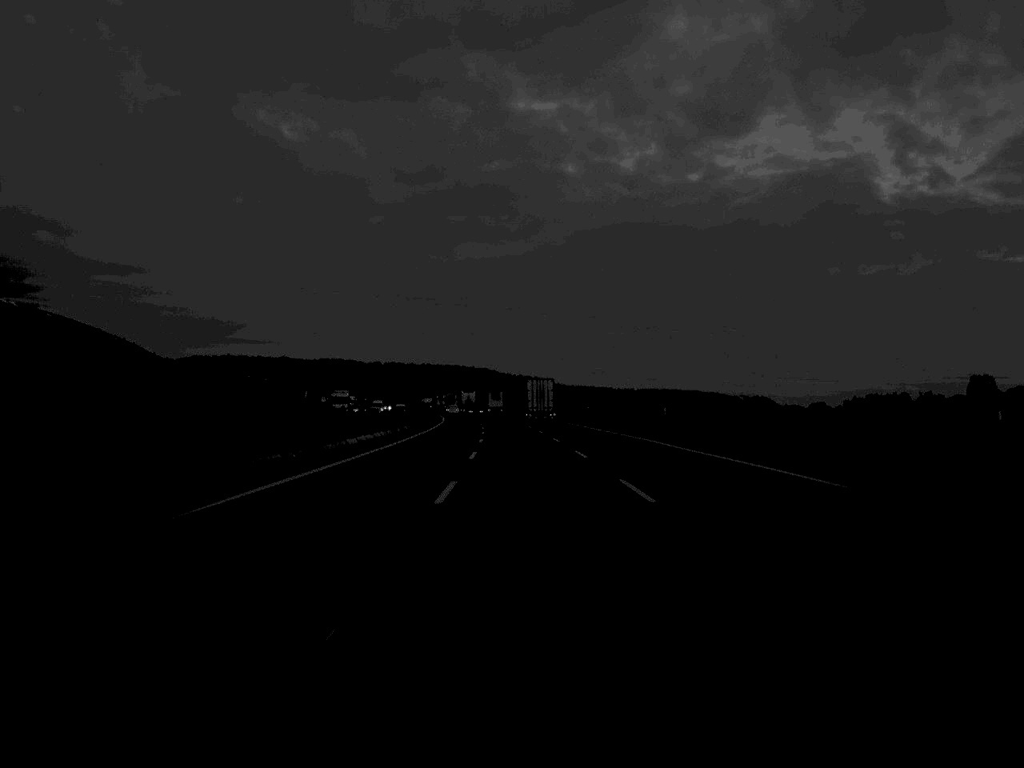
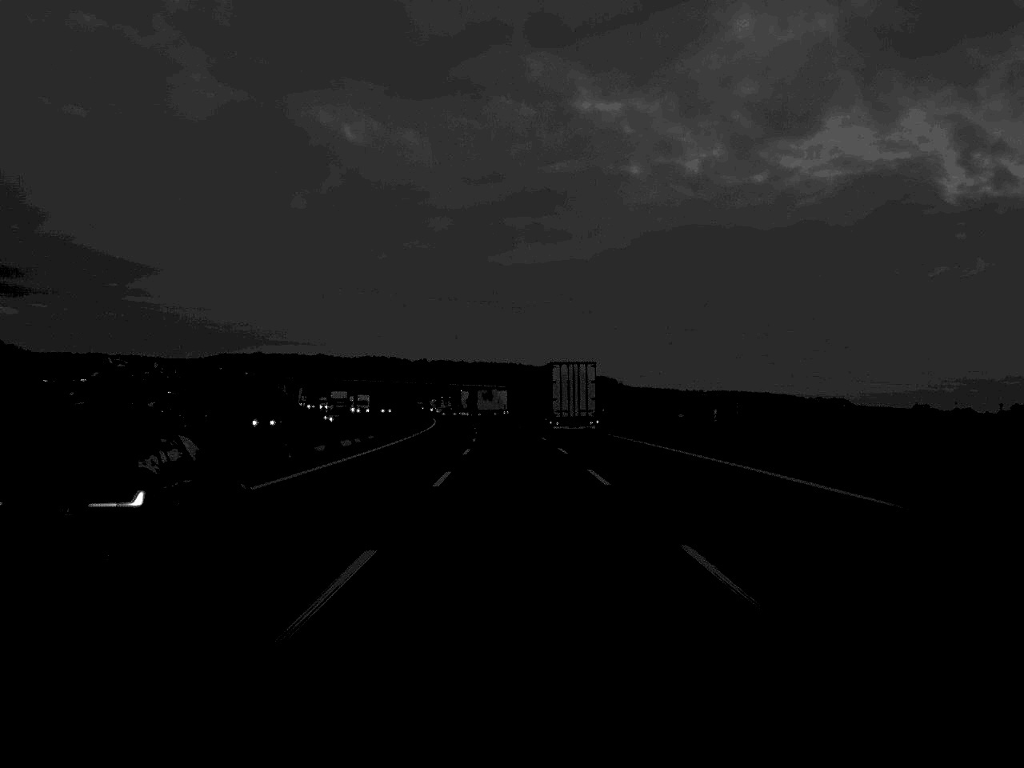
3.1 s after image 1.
(-2.5, +118.6) m; -3°
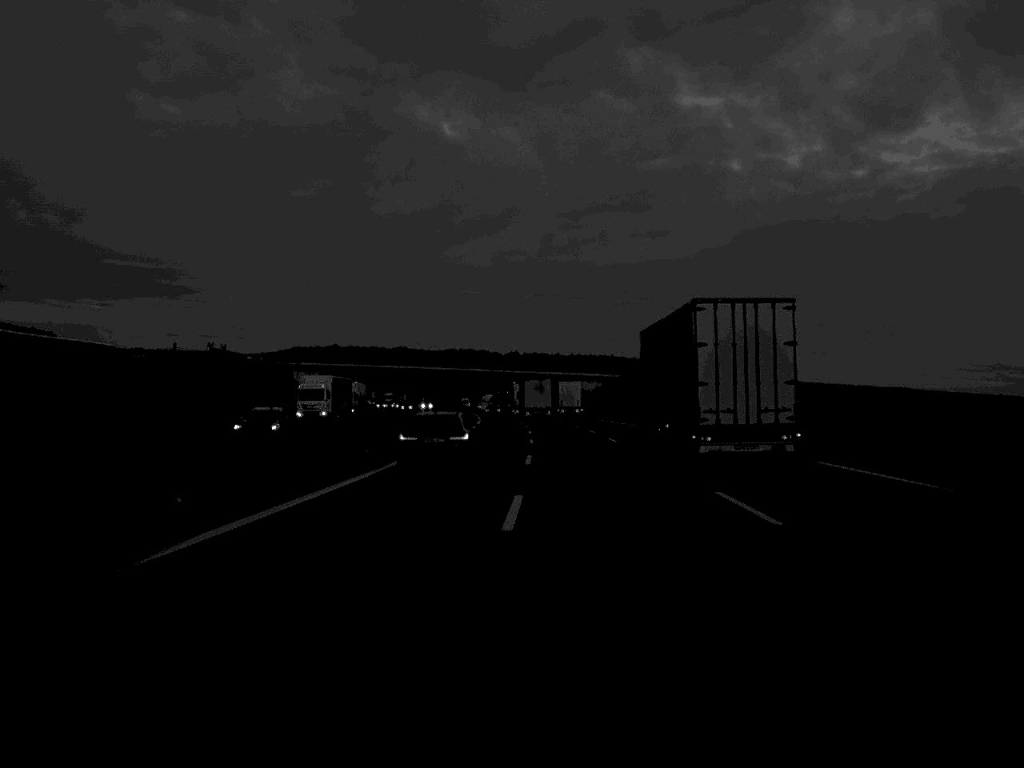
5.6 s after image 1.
(-3.3, +98.1) m; -4°
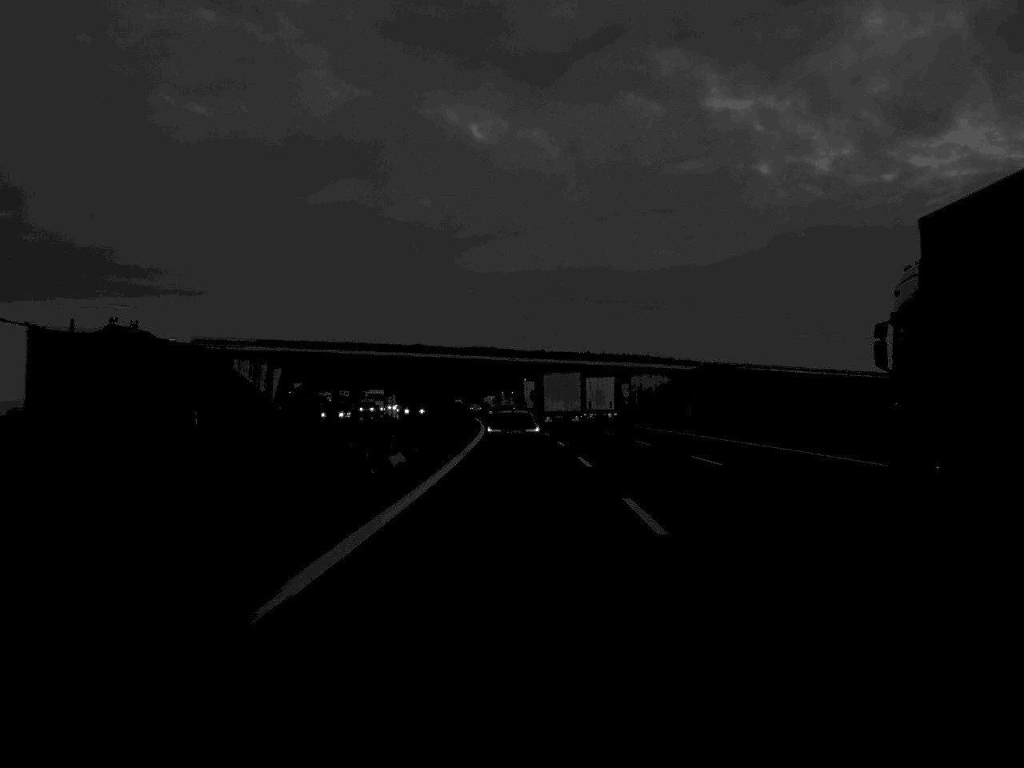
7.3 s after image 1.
(-1.2, +71.4) m; -1°
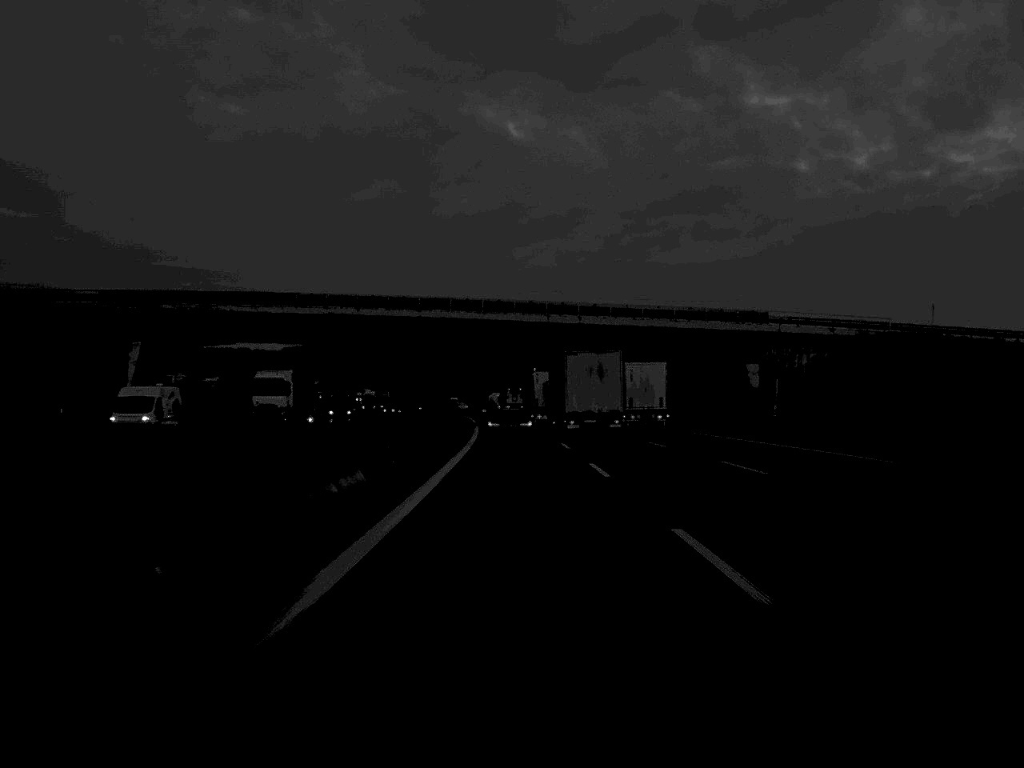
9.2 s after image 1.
(-0.8, +76.1) m; -2°
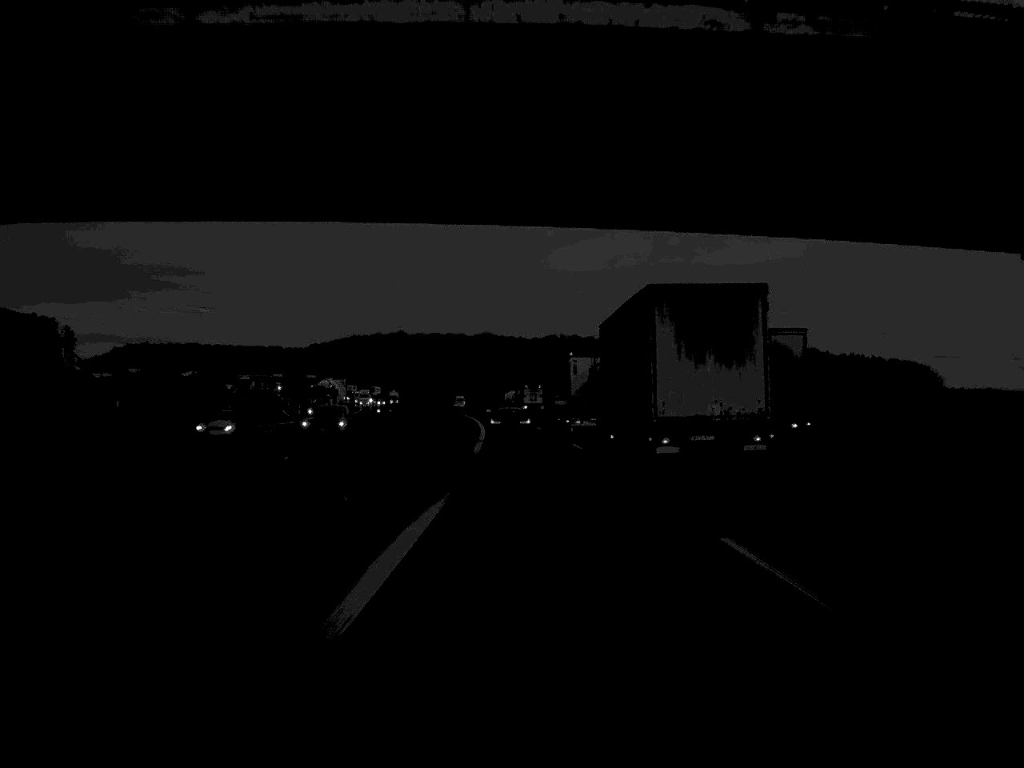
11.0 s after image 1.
(-1.4, +71.7) m; -2°
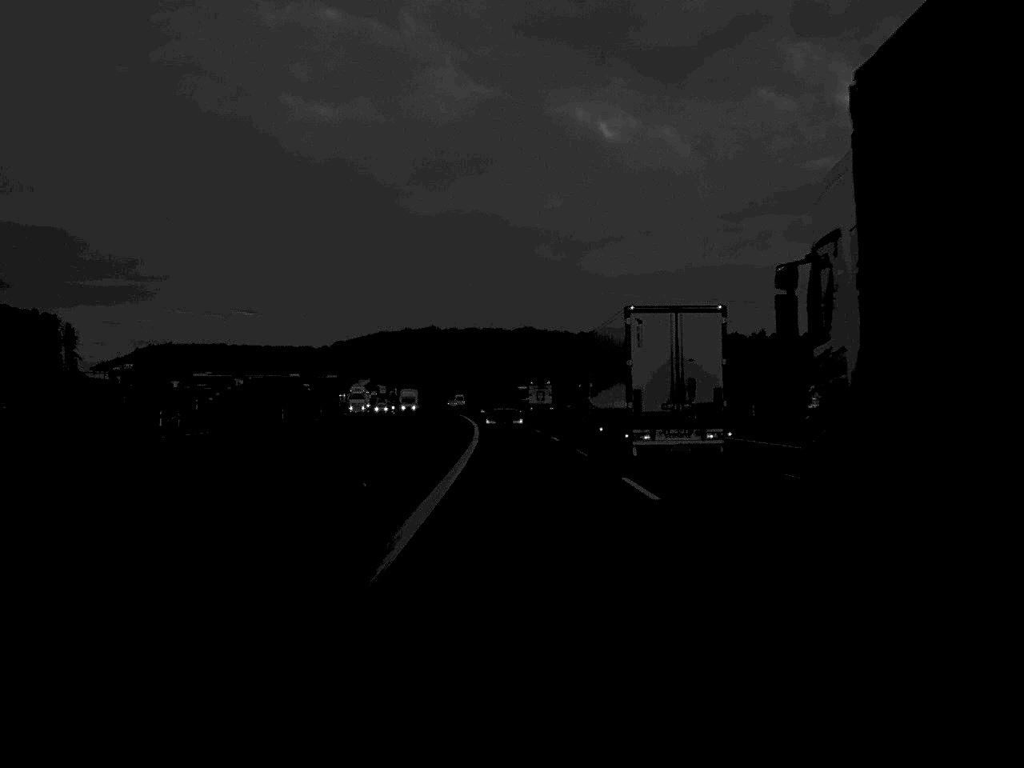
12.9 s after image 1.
(-1.2, +76.2) m; -2°
